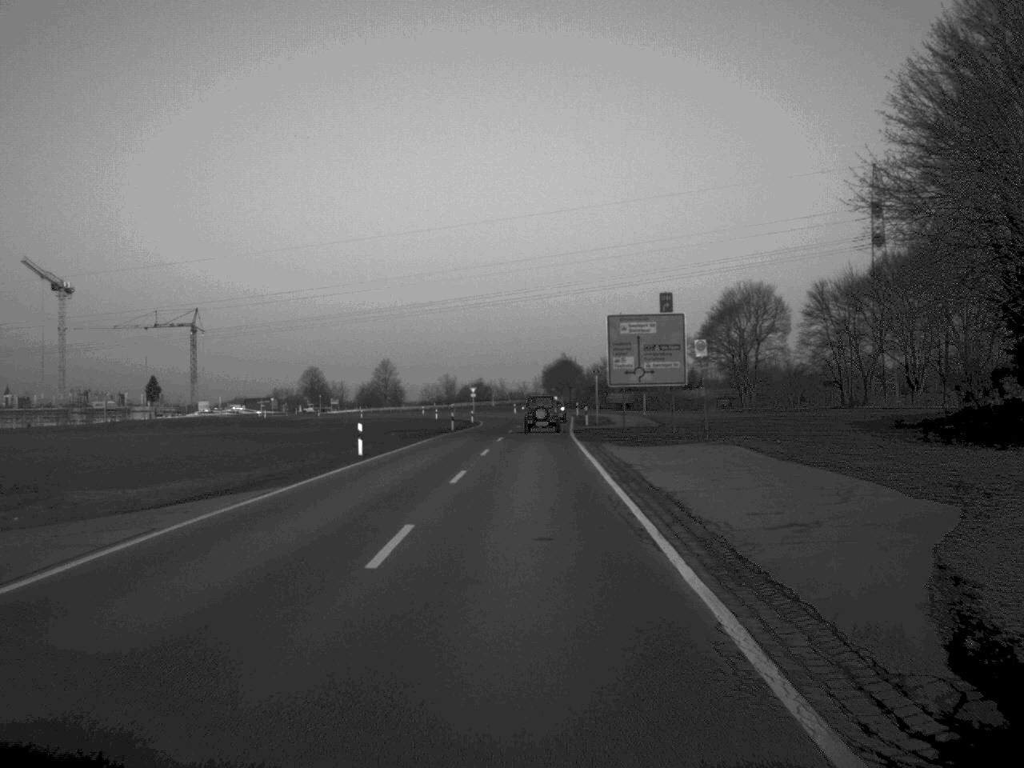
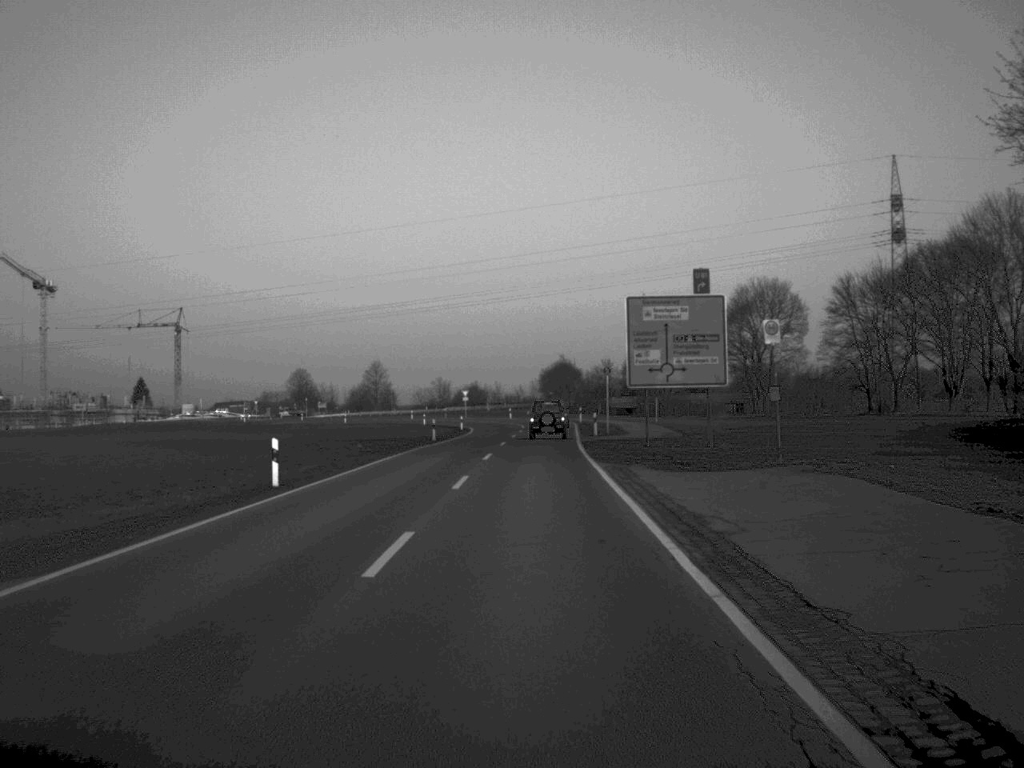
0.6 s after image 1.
(0.0, +12.3) m; 0°
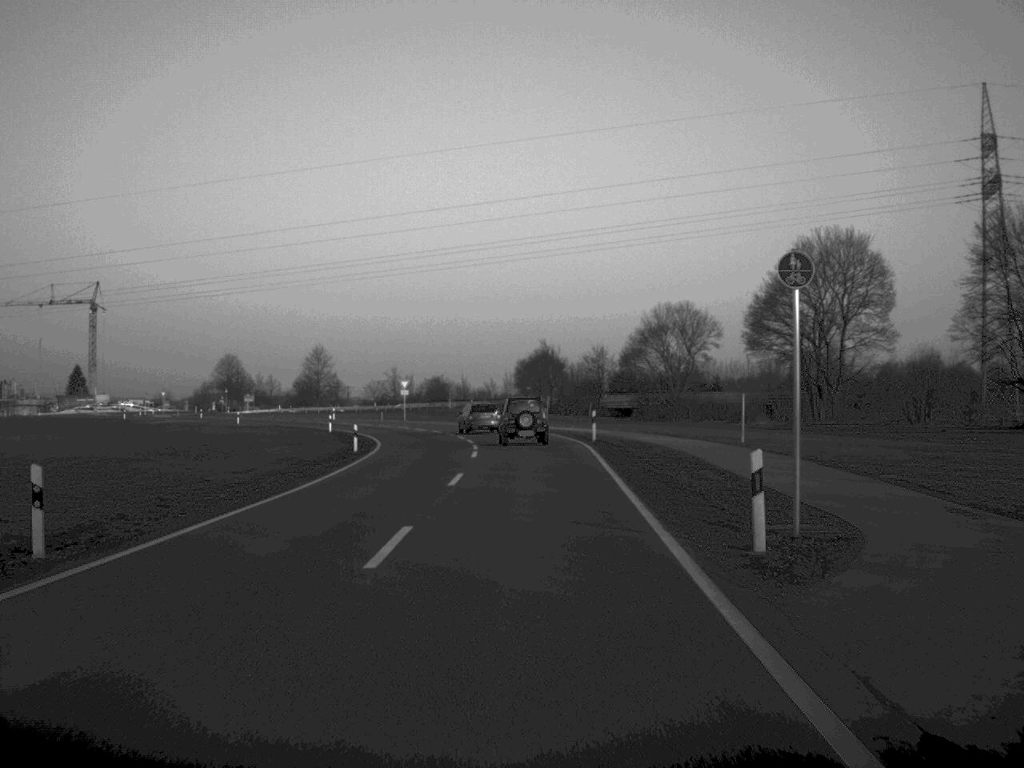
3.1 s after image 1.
(+0.6, +47.0) m; +1°
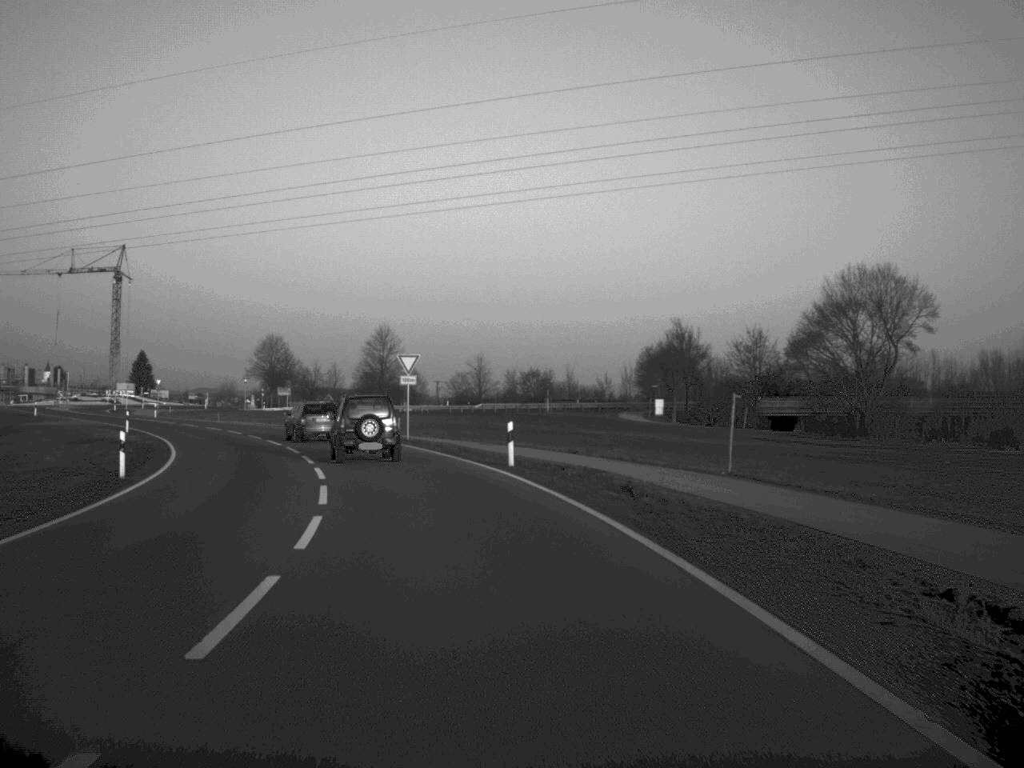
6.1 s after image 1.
(-0.6, +52.5) m; -6°
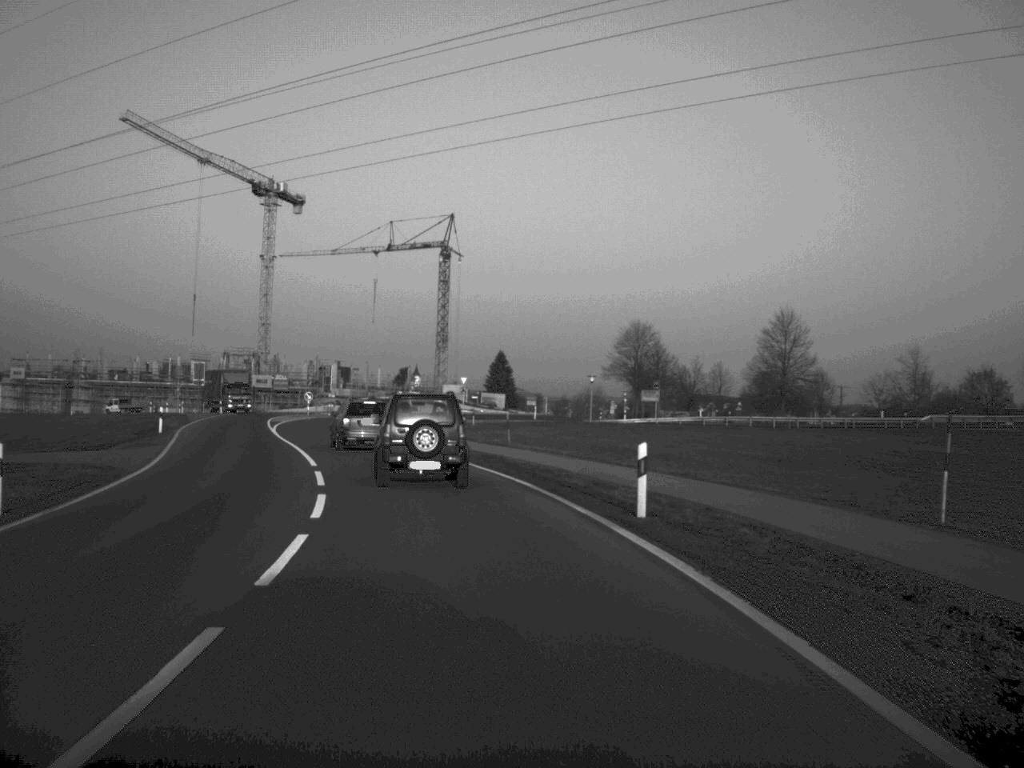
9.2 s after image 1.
(-6.6, +45.0) m; -17°
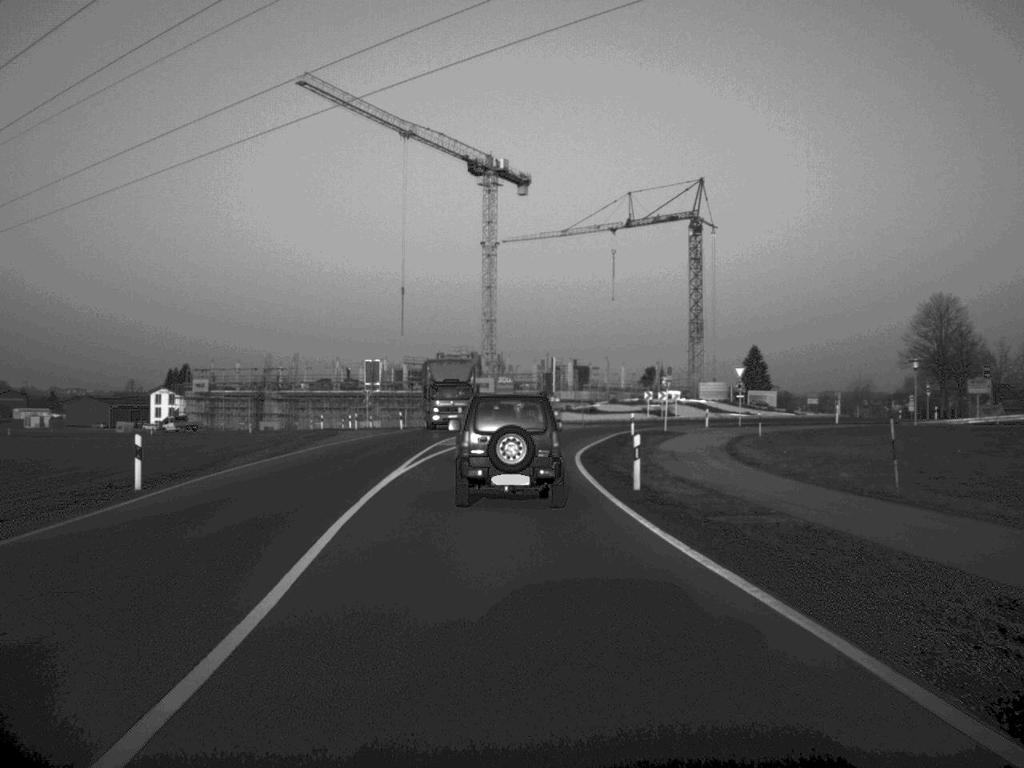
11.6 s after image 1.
(-2.8, +28.7) m; -11°
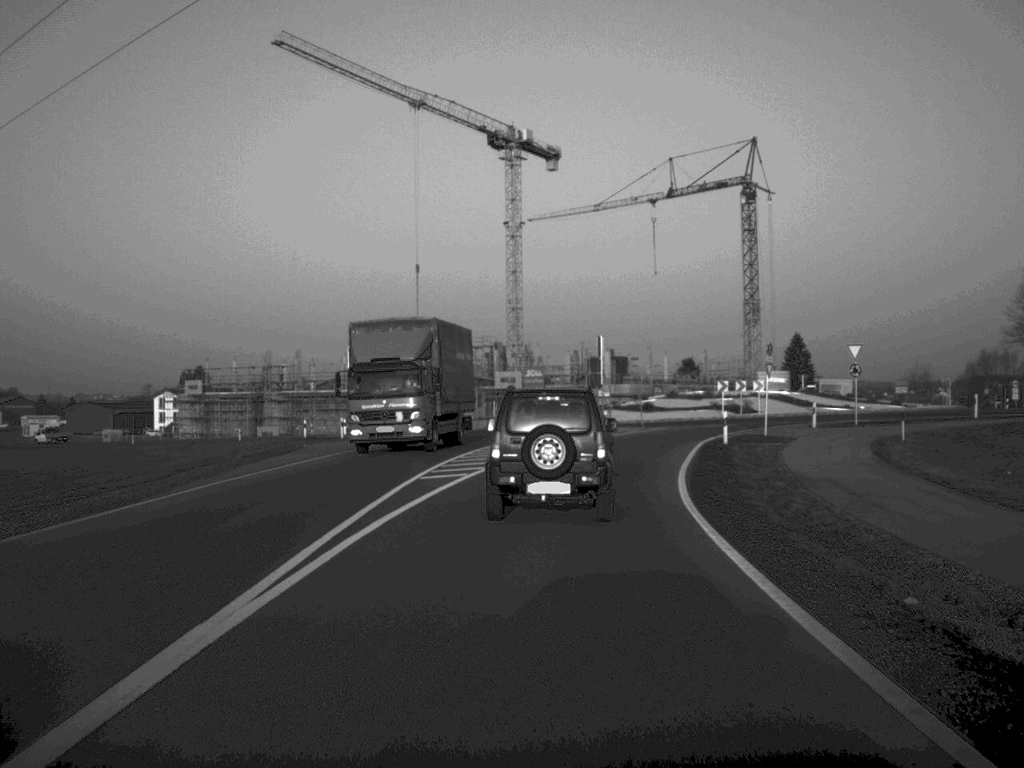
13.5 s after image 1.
(-0.4, +19.2) m; -1°
